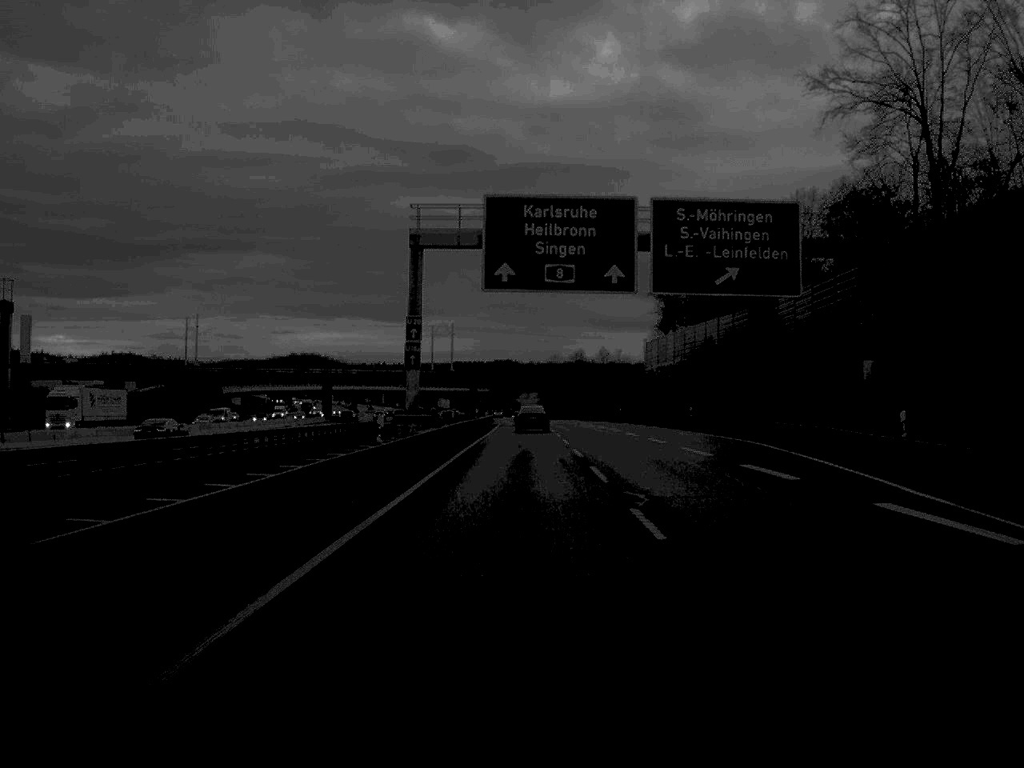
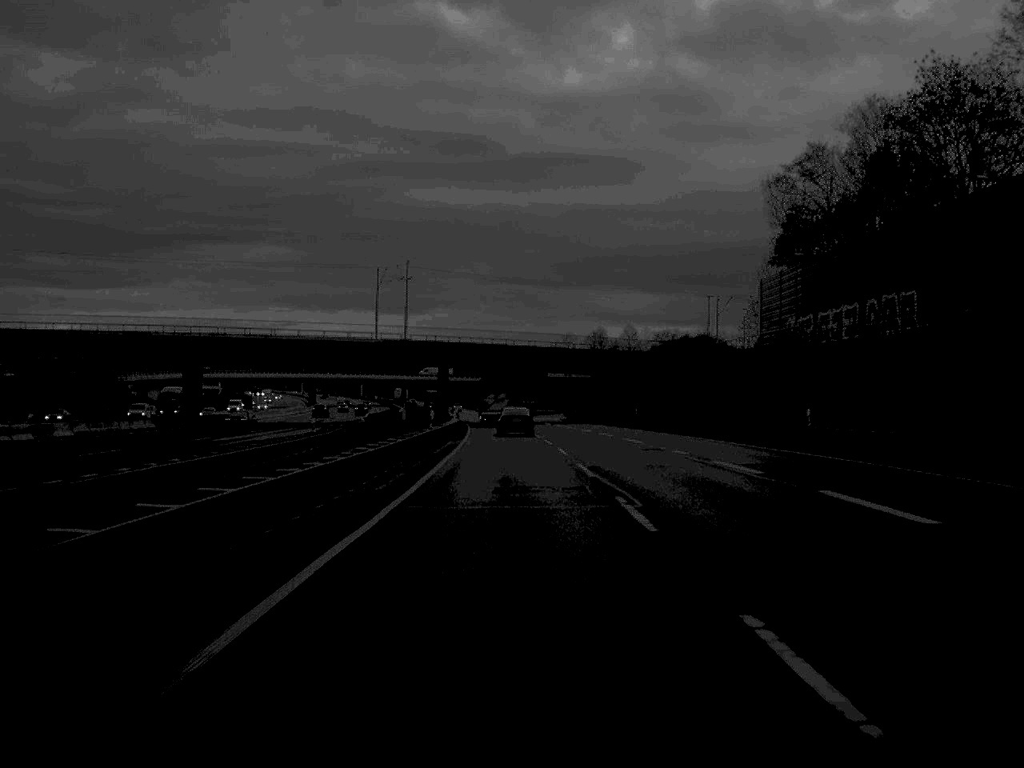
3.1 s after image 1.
(0.0, +80.5) m; 0°
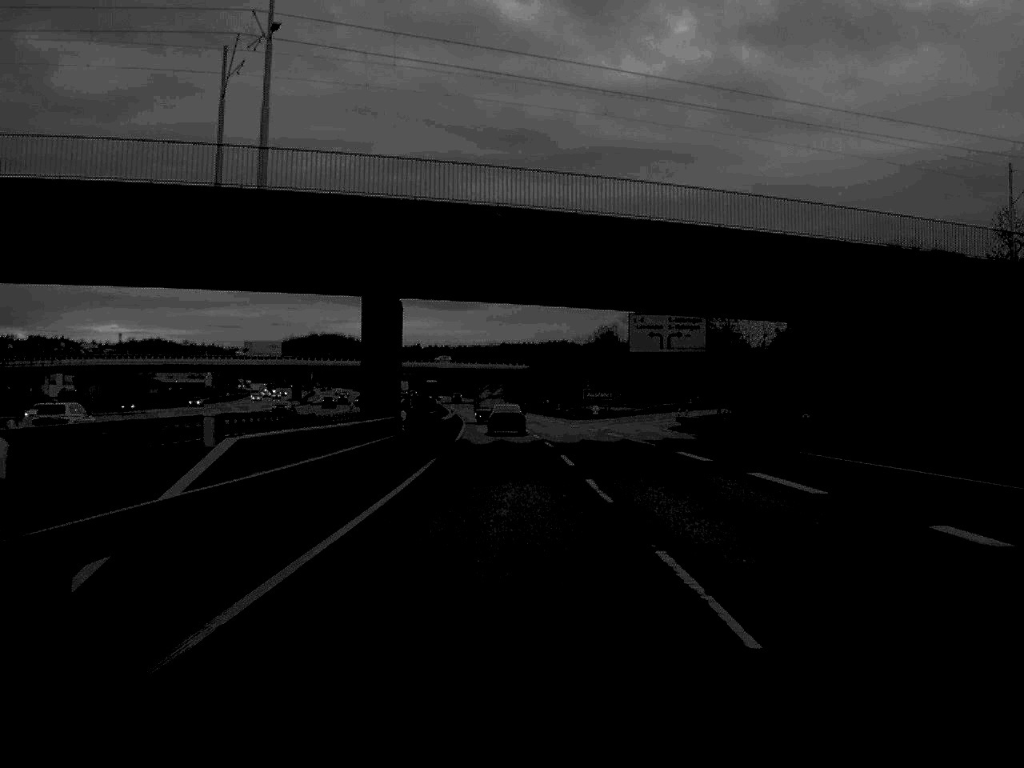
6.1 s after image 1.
(-1.3, +78.4) m; -2°
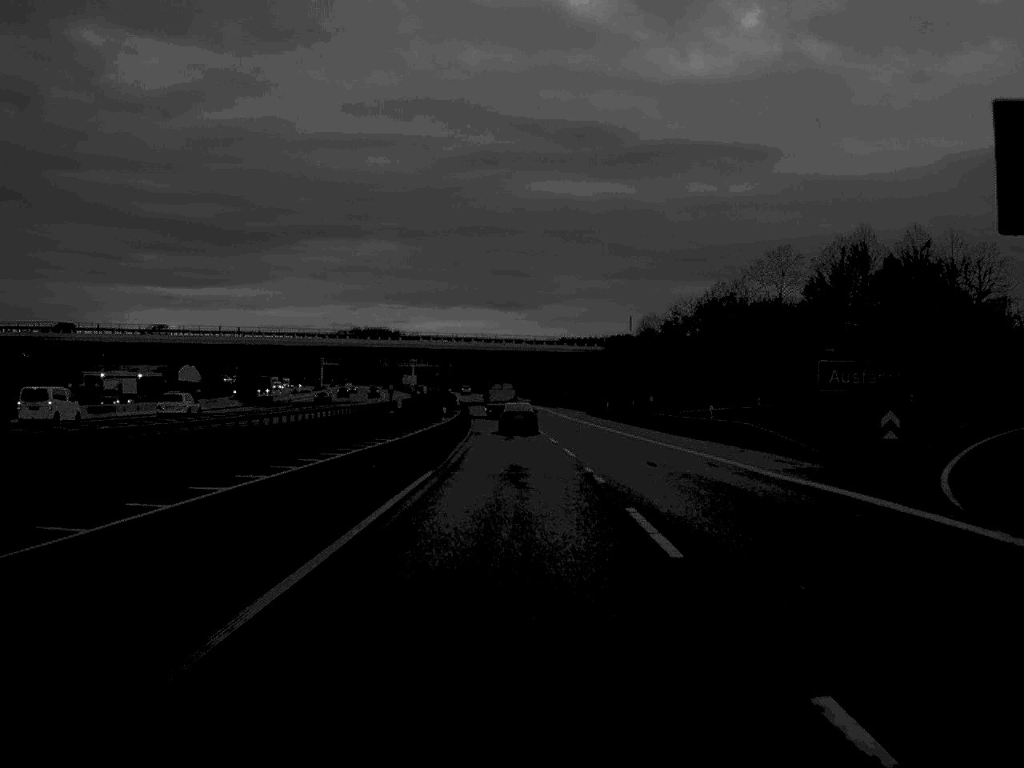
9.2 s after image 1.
(-1.7, +78.4) m; -3°
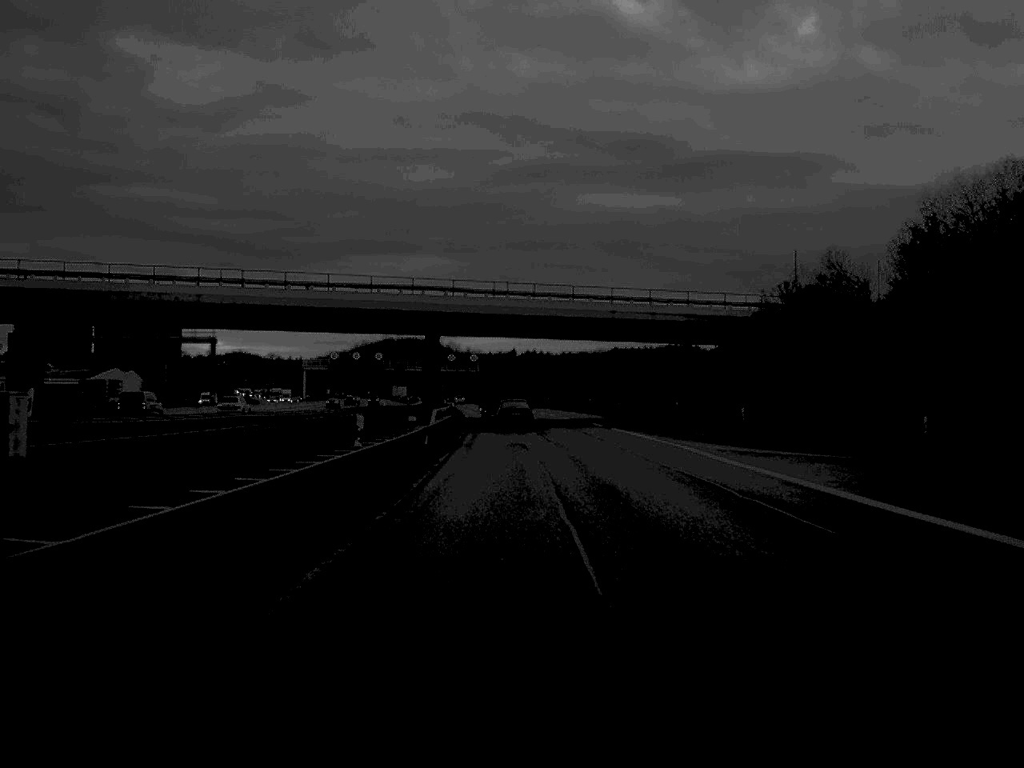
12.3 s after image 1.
(-1.3, +77.8) m; -2°
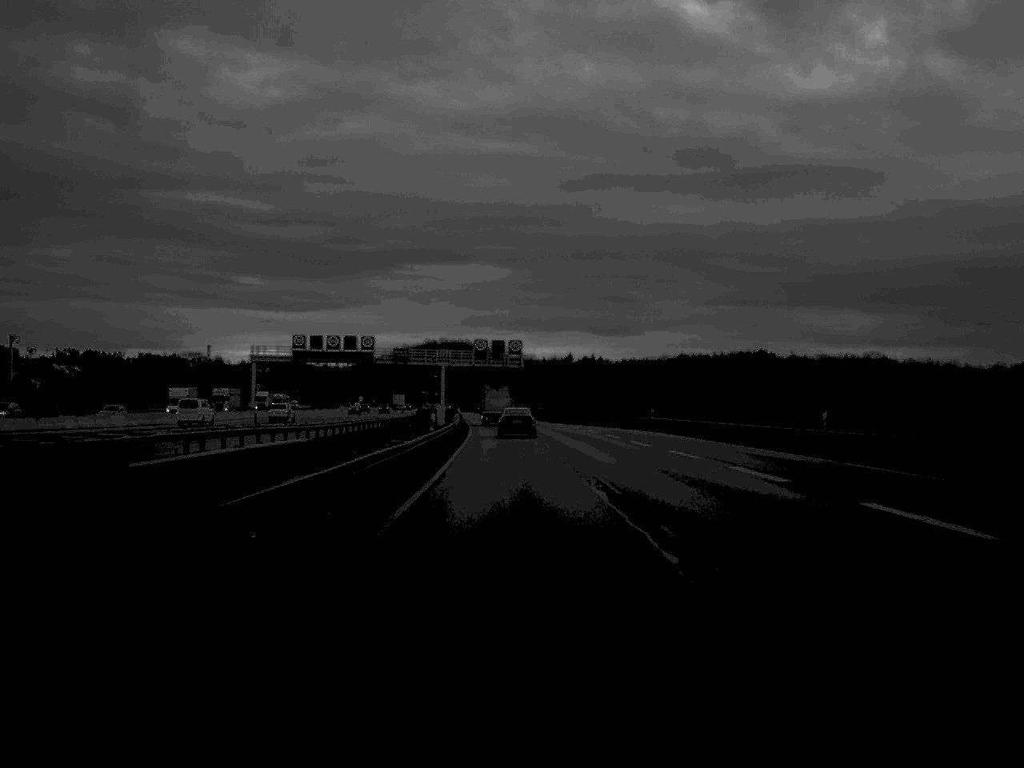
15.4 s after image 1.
(-1.7, +78.6) m; -2°
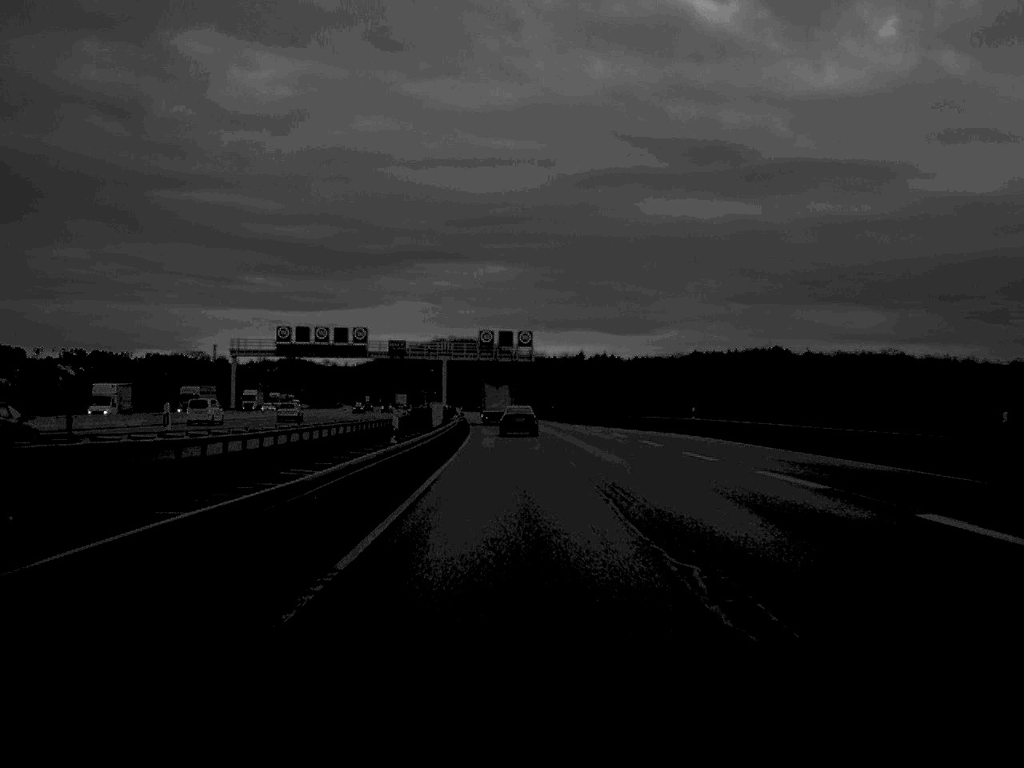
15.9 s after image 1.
(-0.1, +14.9) m; 0°
